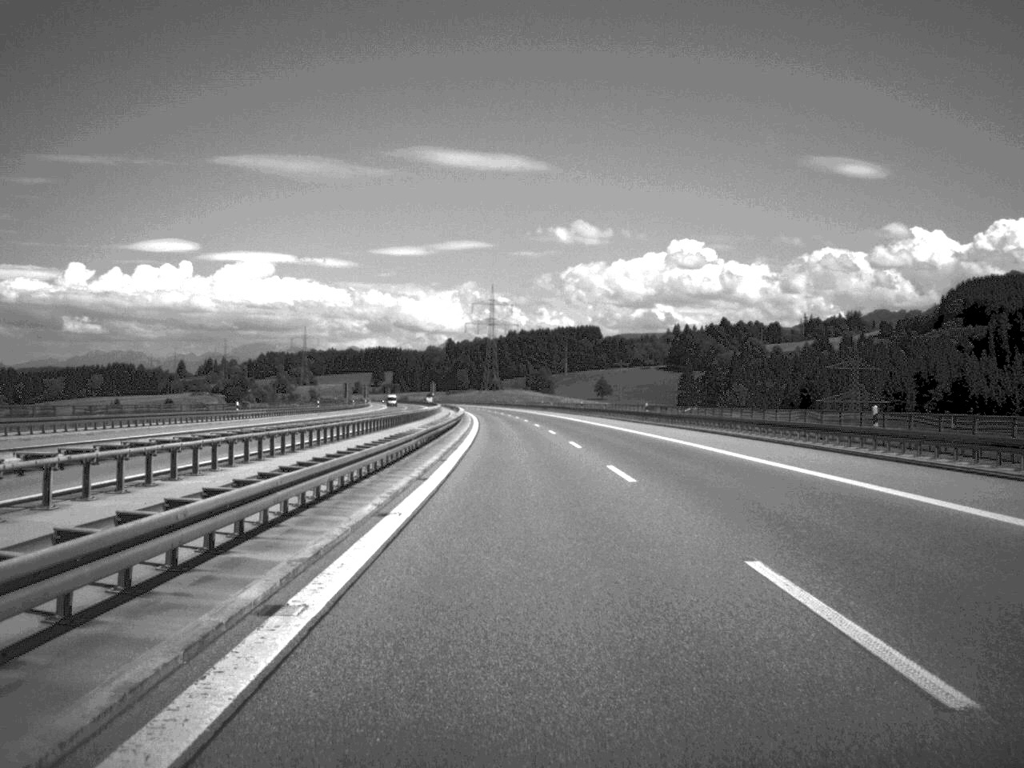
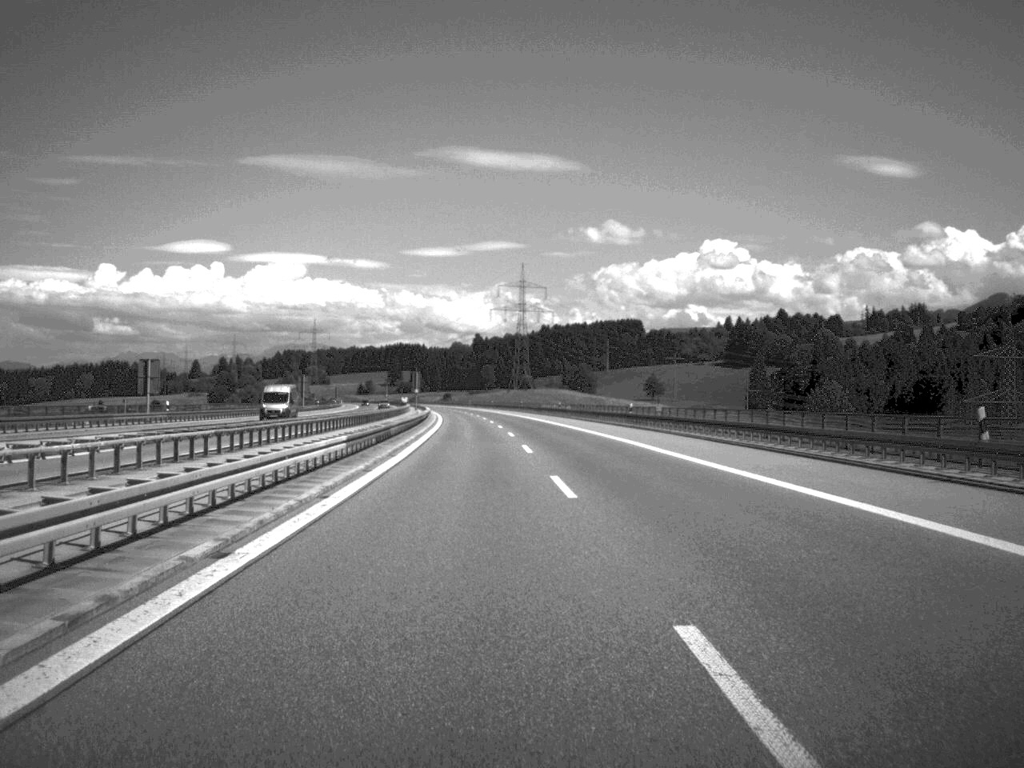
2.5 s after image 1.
(-1.9, +109.1) m; -2°
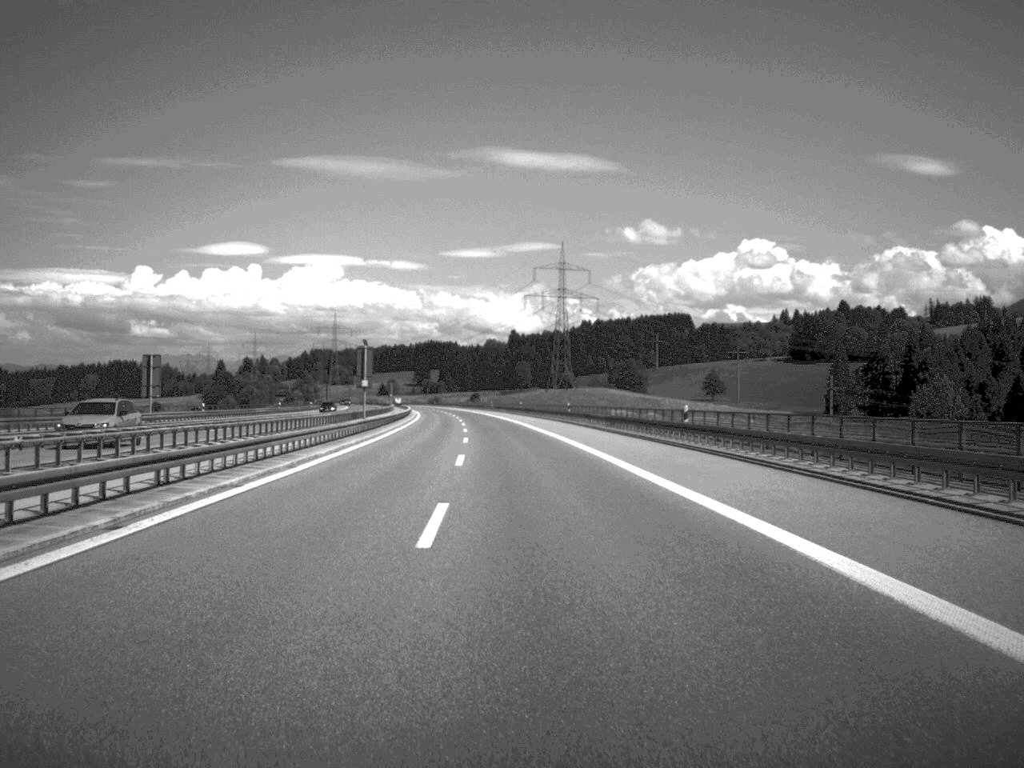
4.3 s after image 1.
(-0.9, +77.5) m; -2°
